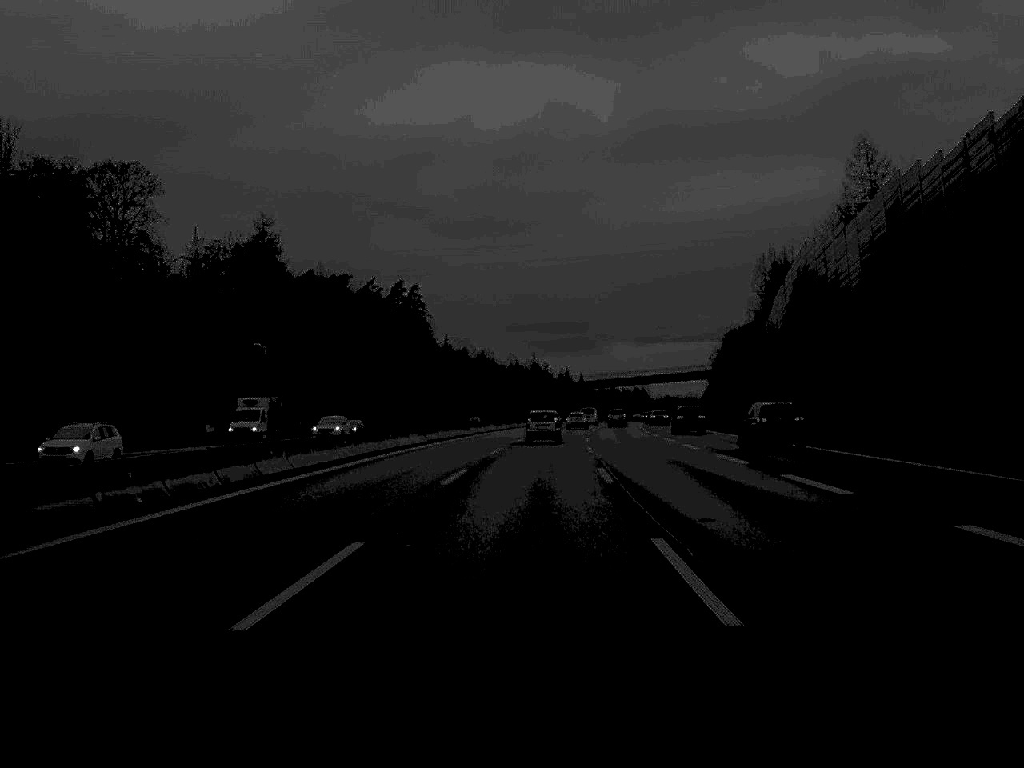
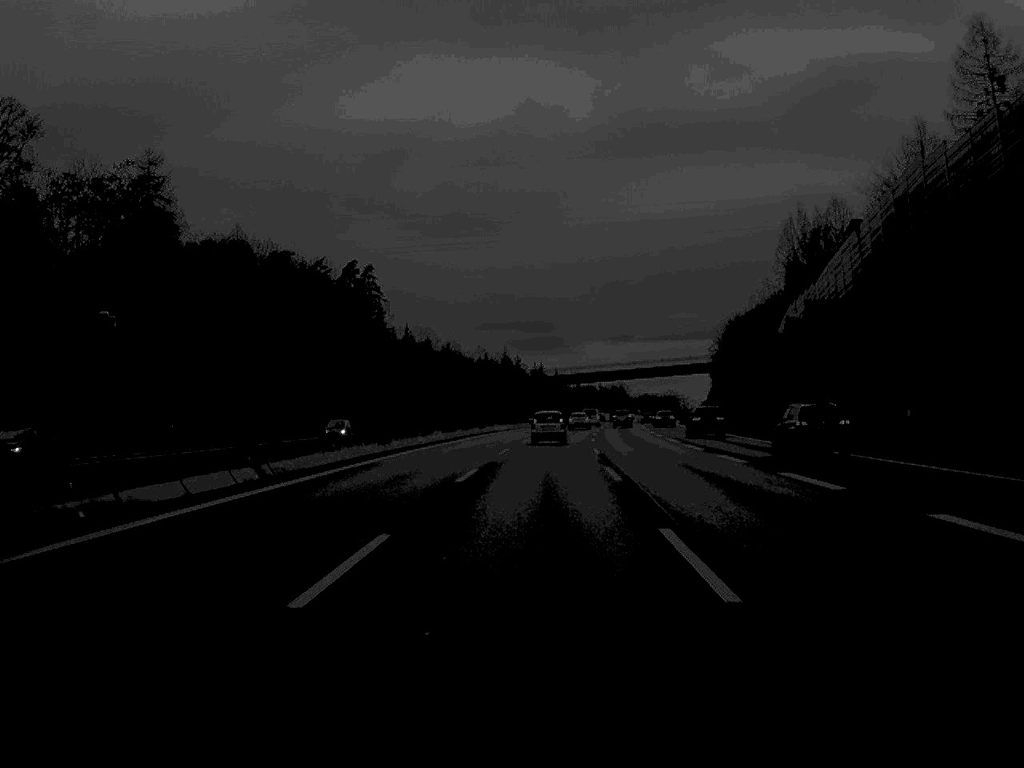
(+0.4, +34.6) m; +1°
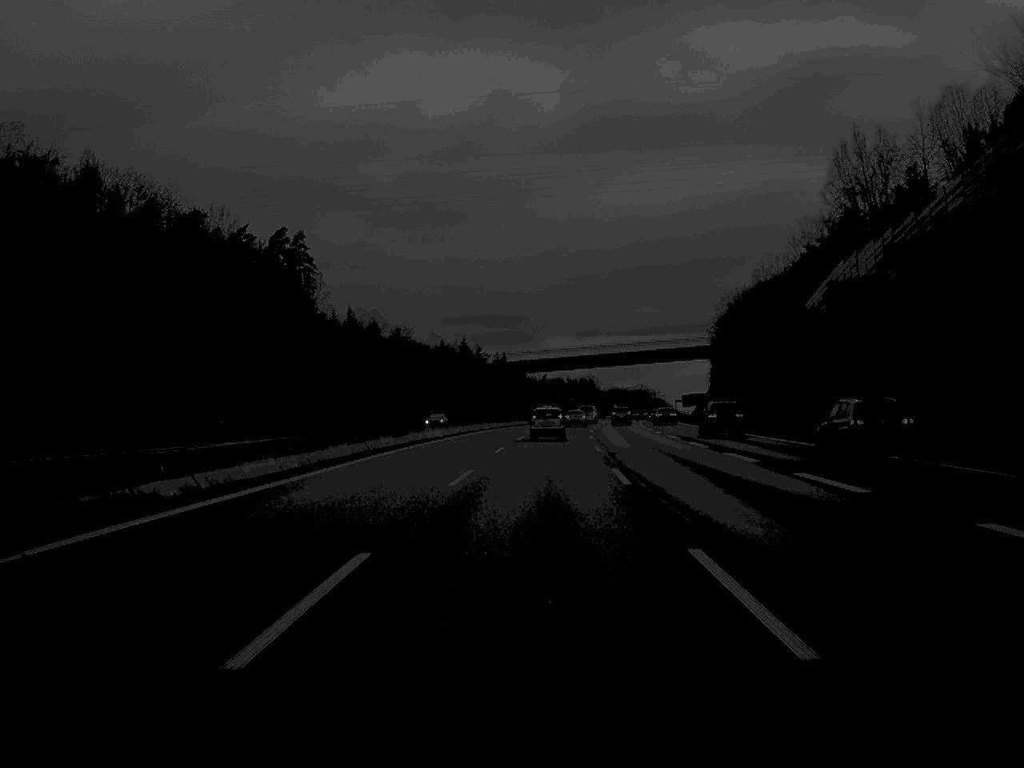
(+0.5, +37.9) m; +2°
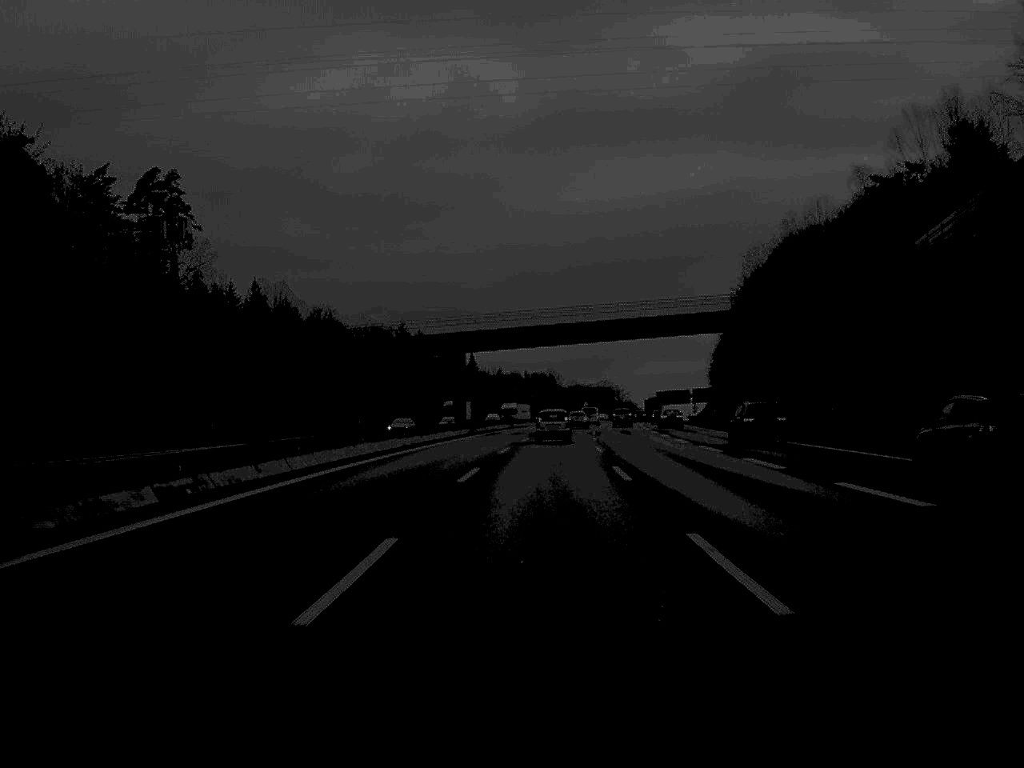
(+0.9, +51.6) m; +2°
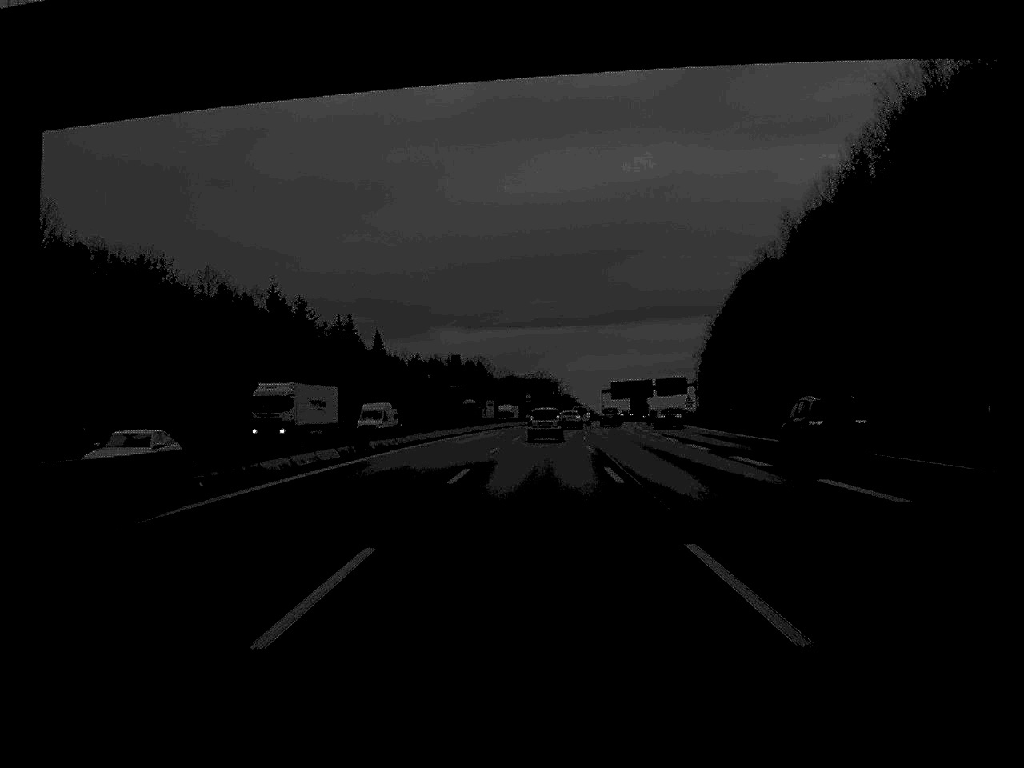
(+1.9, +71.8) m; +3°
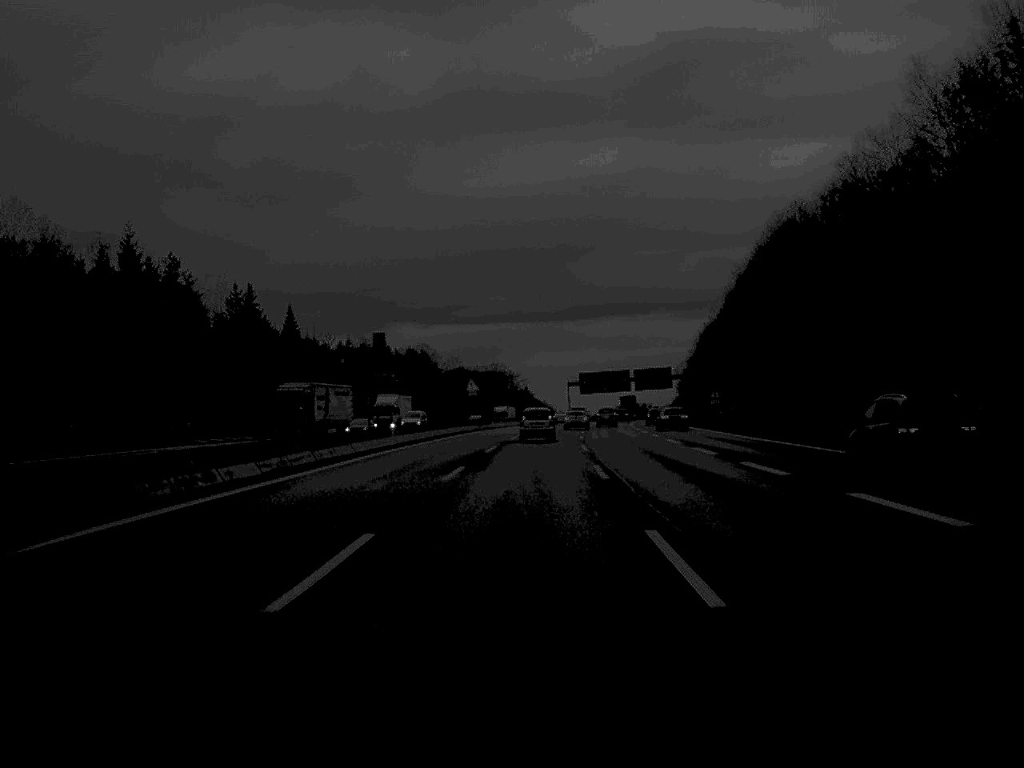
(+0.9, +51.6) m; +2°
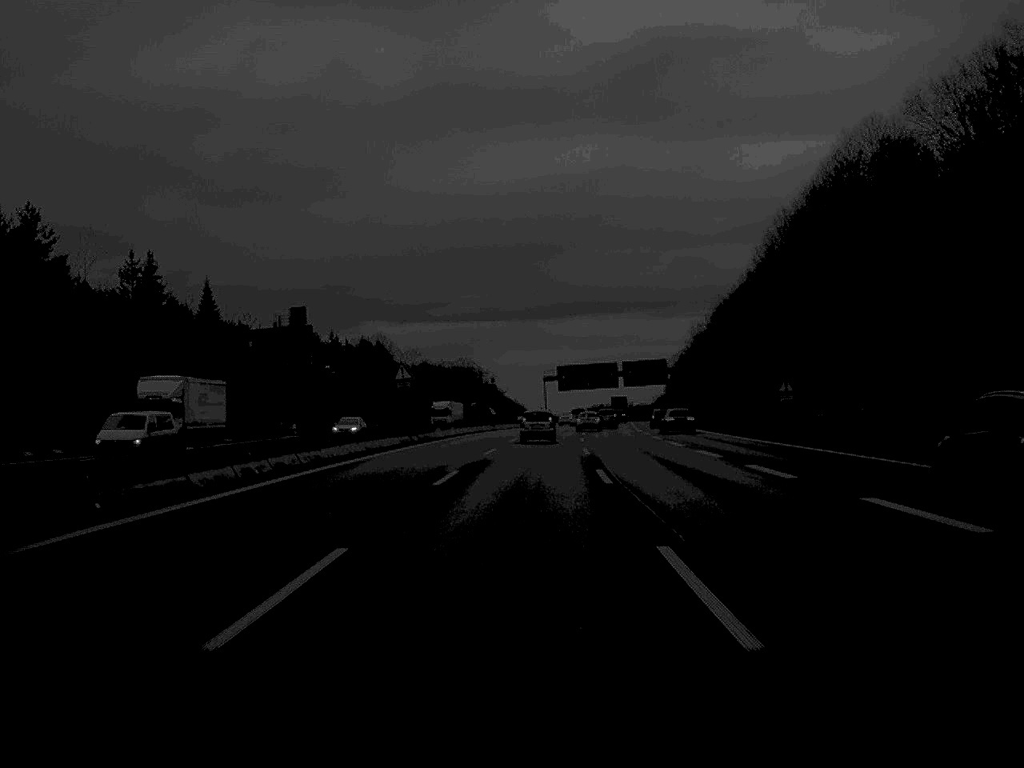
(+0.4, +37.0) m; +1°
